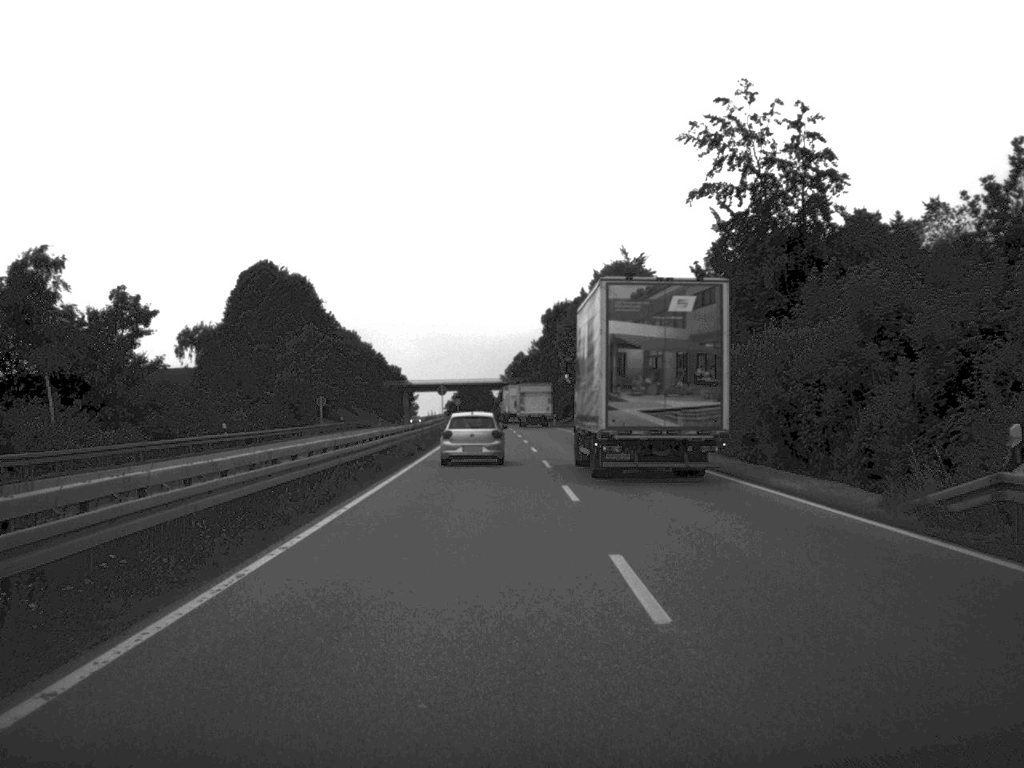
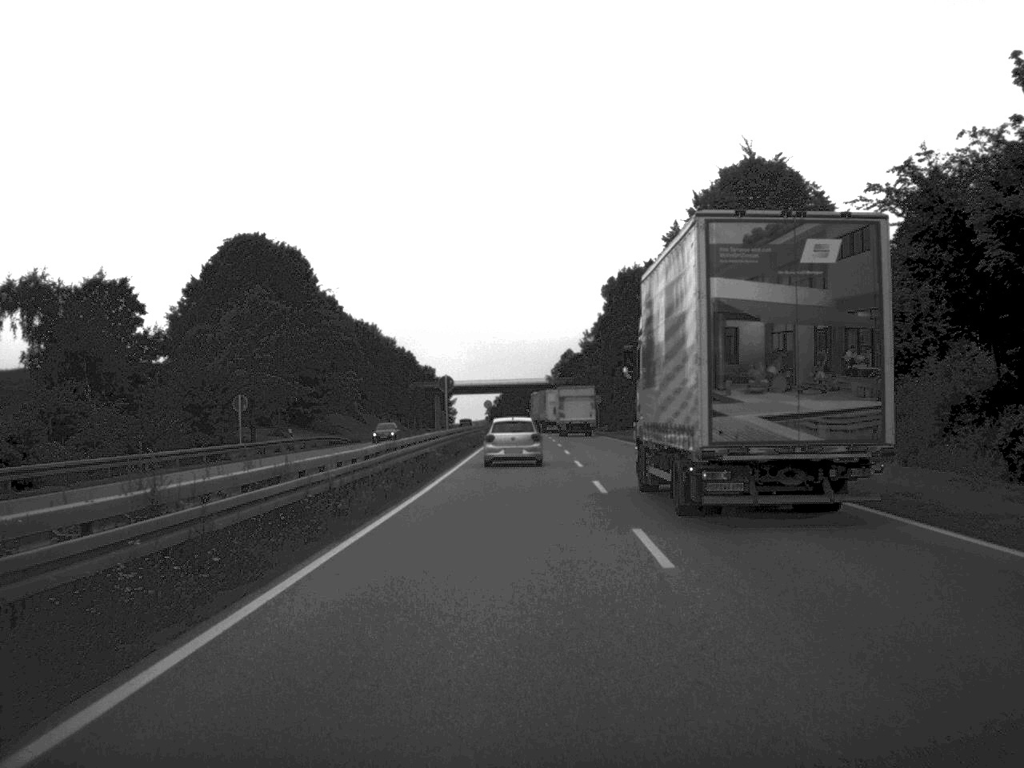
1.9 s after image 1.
(-1.0, +43.8) m; -2°
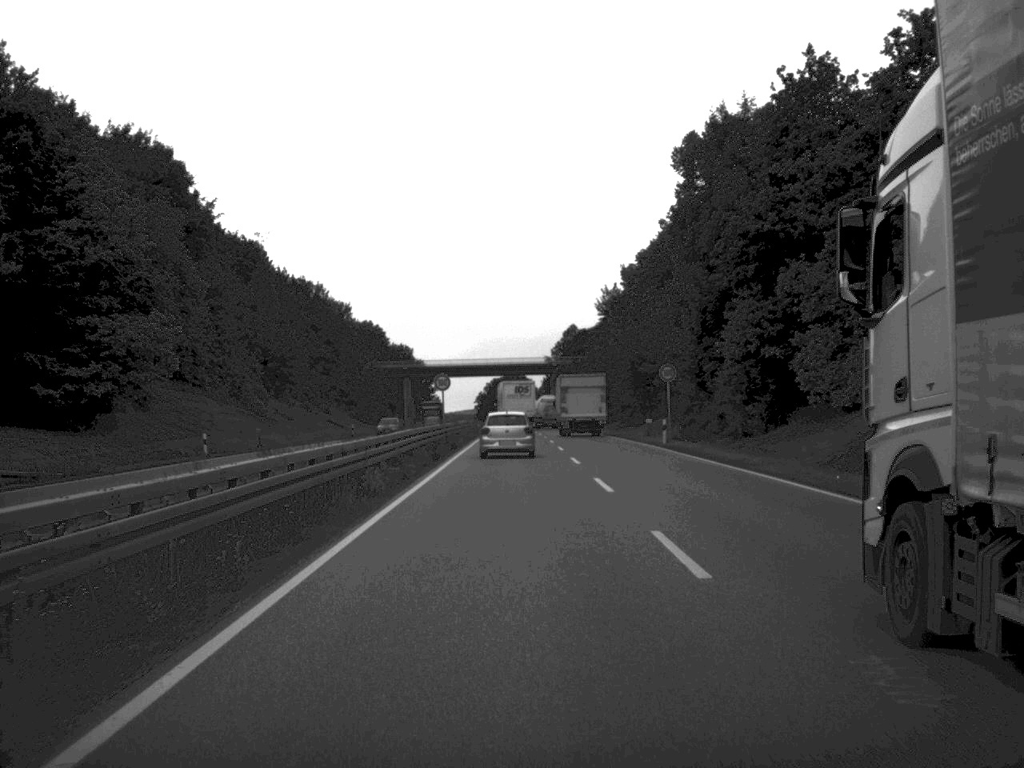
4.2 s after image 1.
(-0.1, +60.4) m; 0°
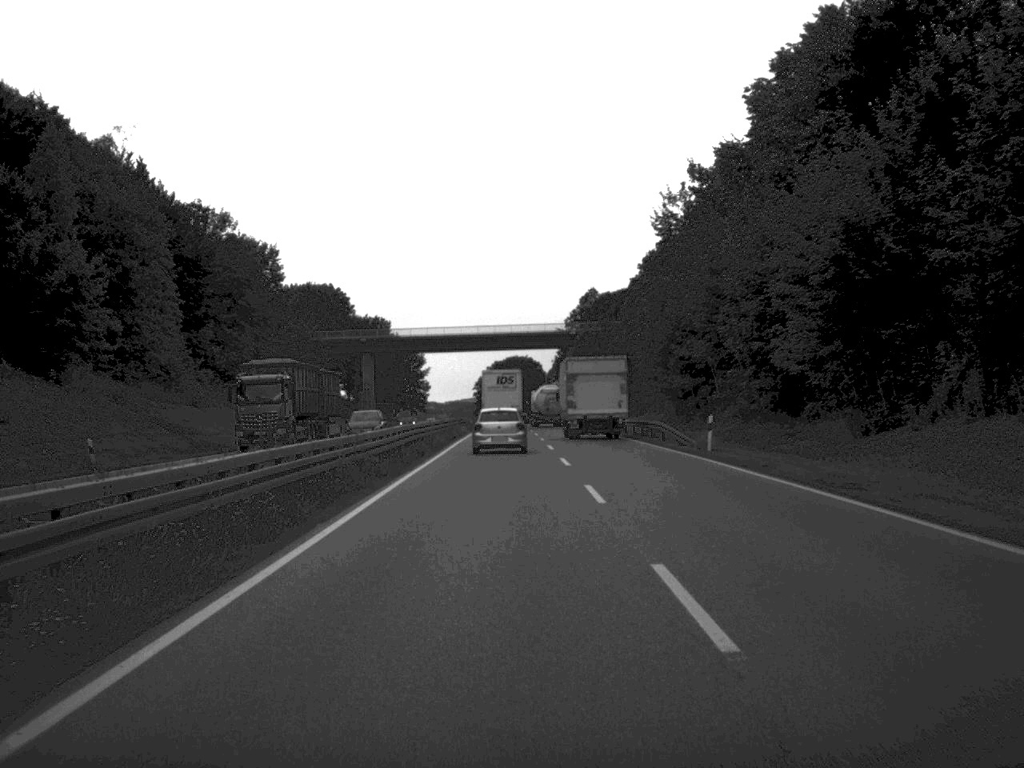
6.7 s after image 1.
(-0.2, +62.4) m; 0°
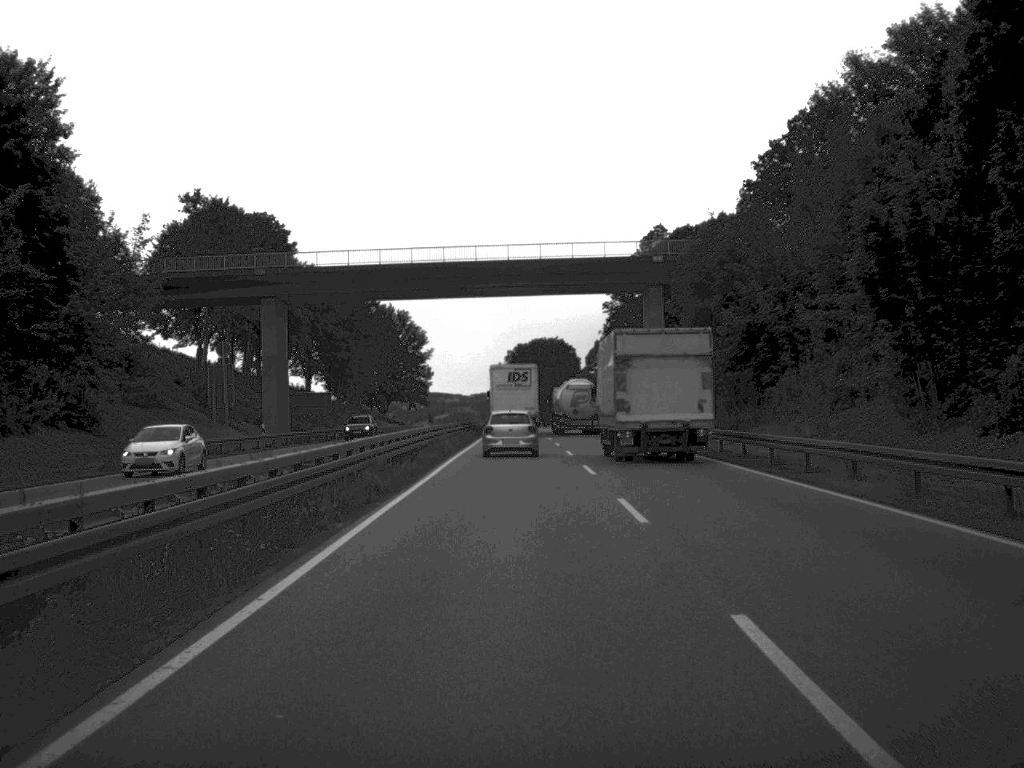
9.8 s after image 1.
(-1.1, +73.6) m; -1°
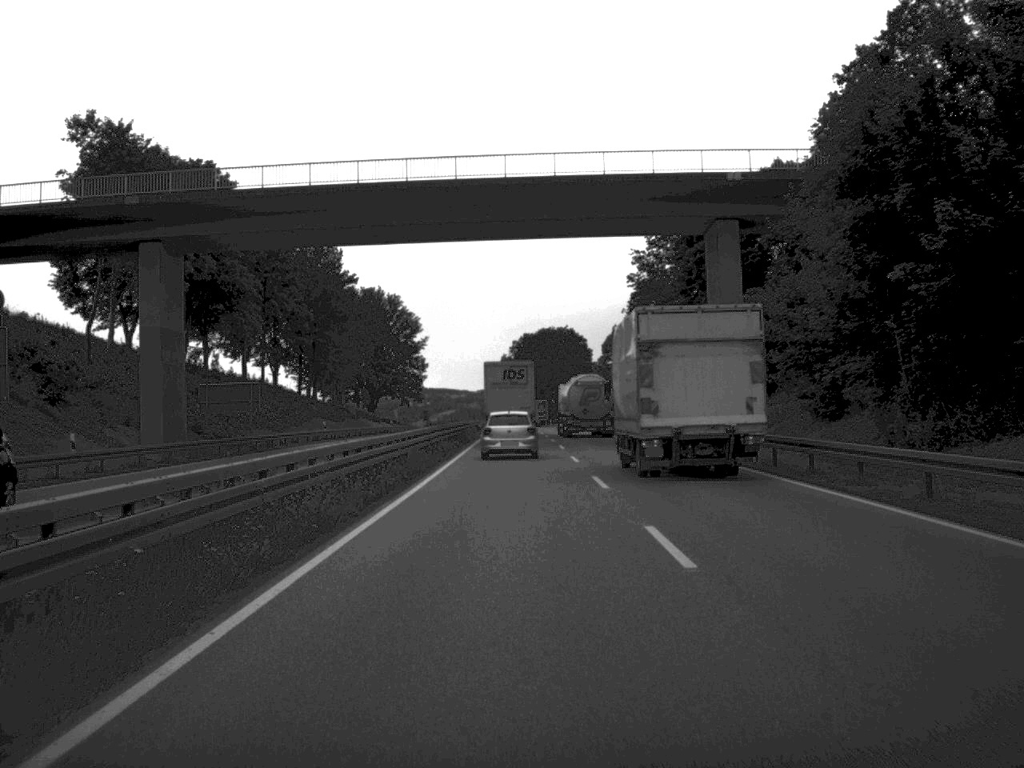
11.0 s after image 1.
(0.0, +28.3) m; 0°
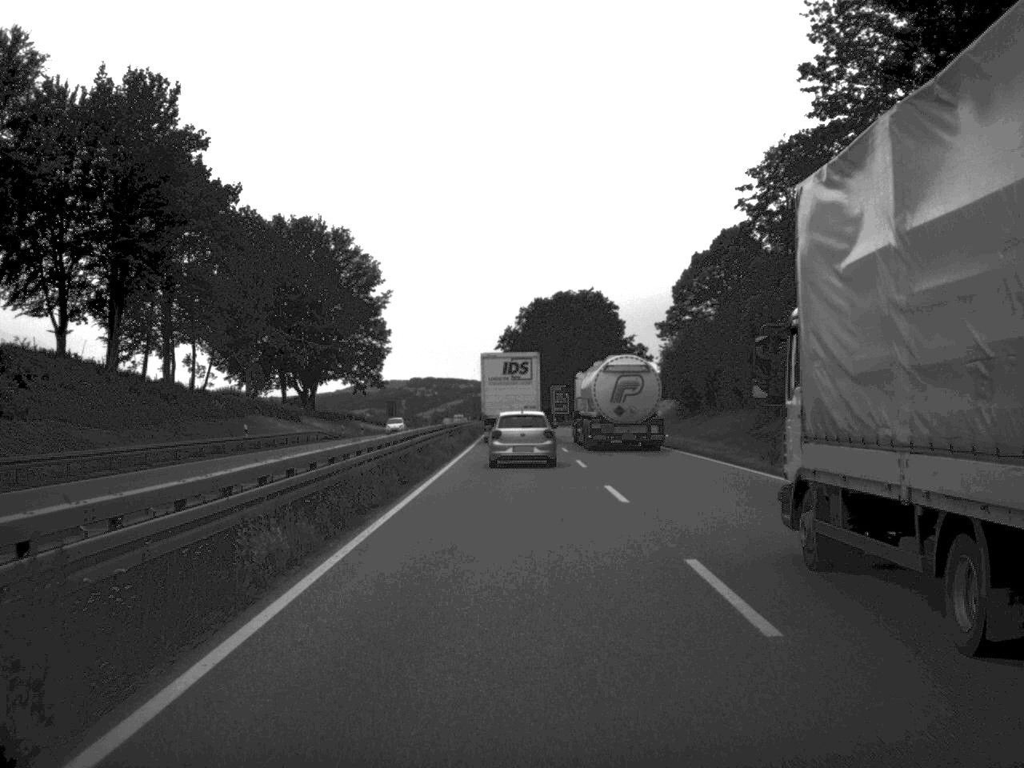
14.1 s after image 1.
(-0.6, +74.2) m; -1°
